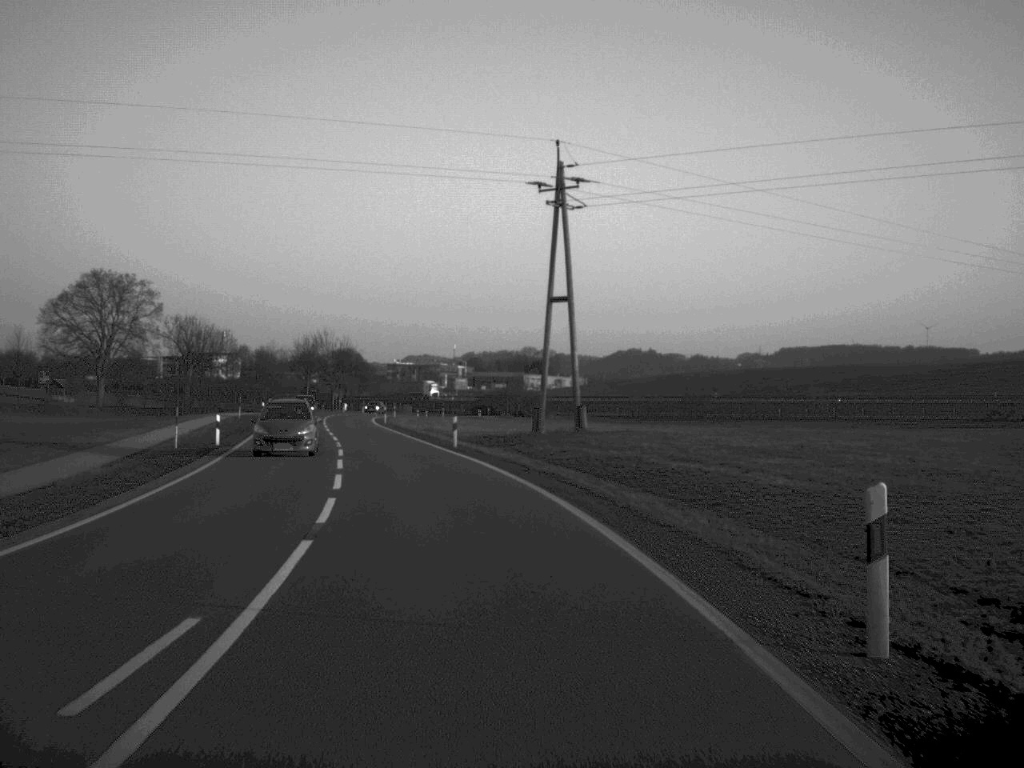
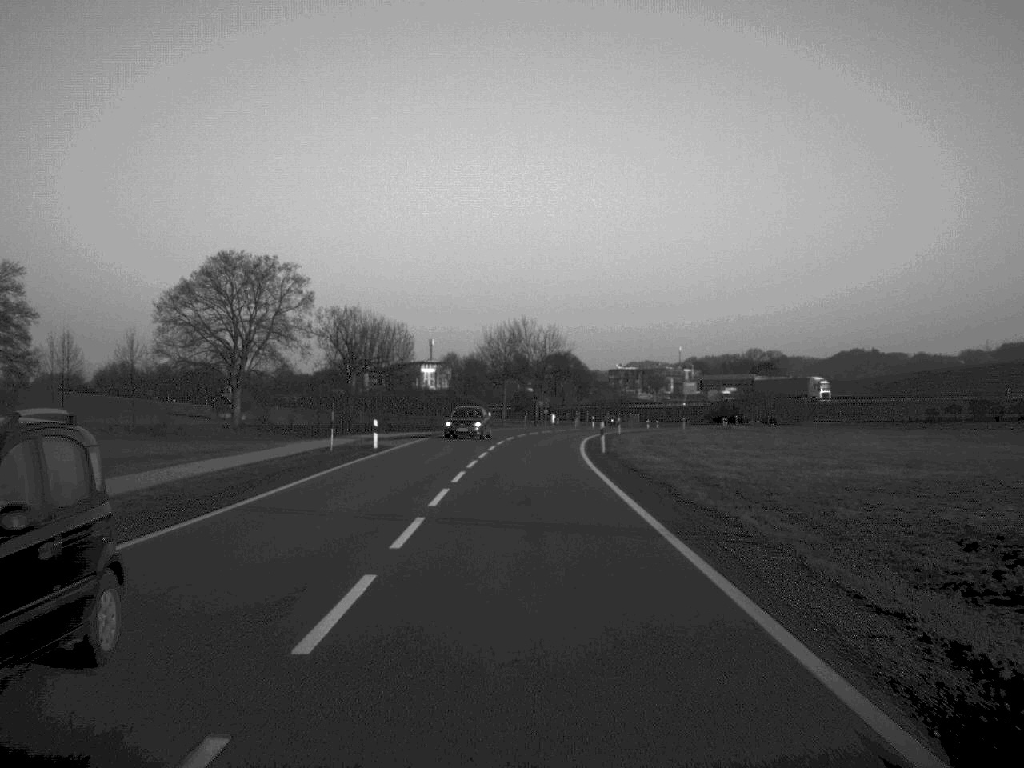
(-3.8, +38.2) m; -10°
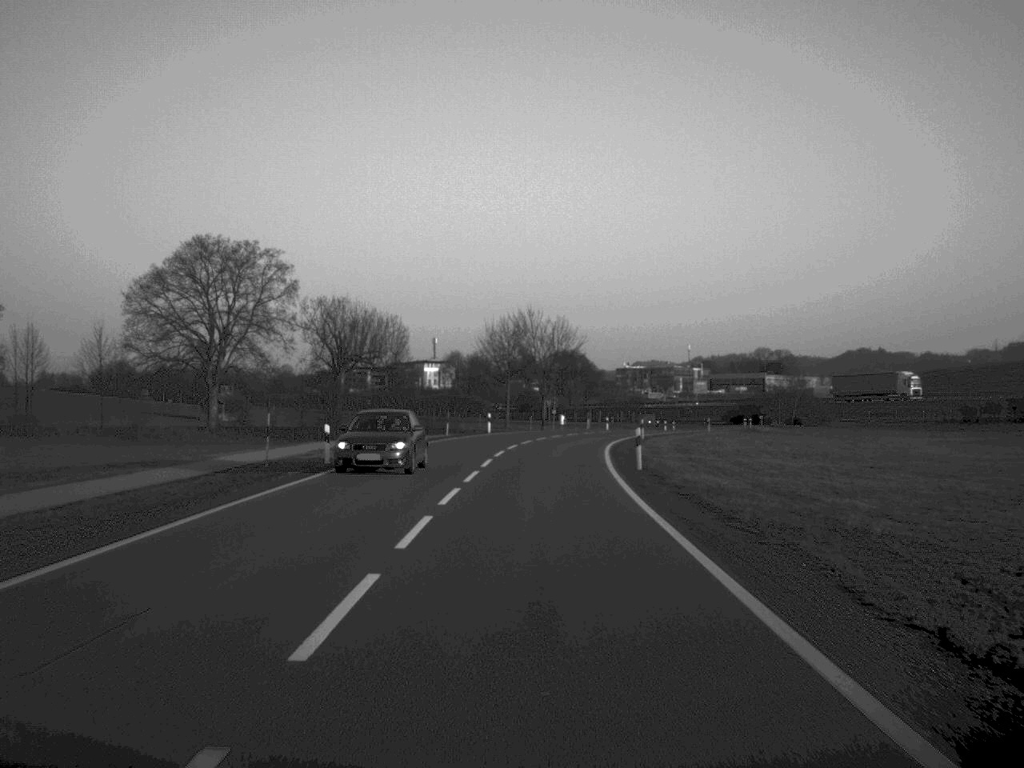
(0.0, +12.1) m; 0°
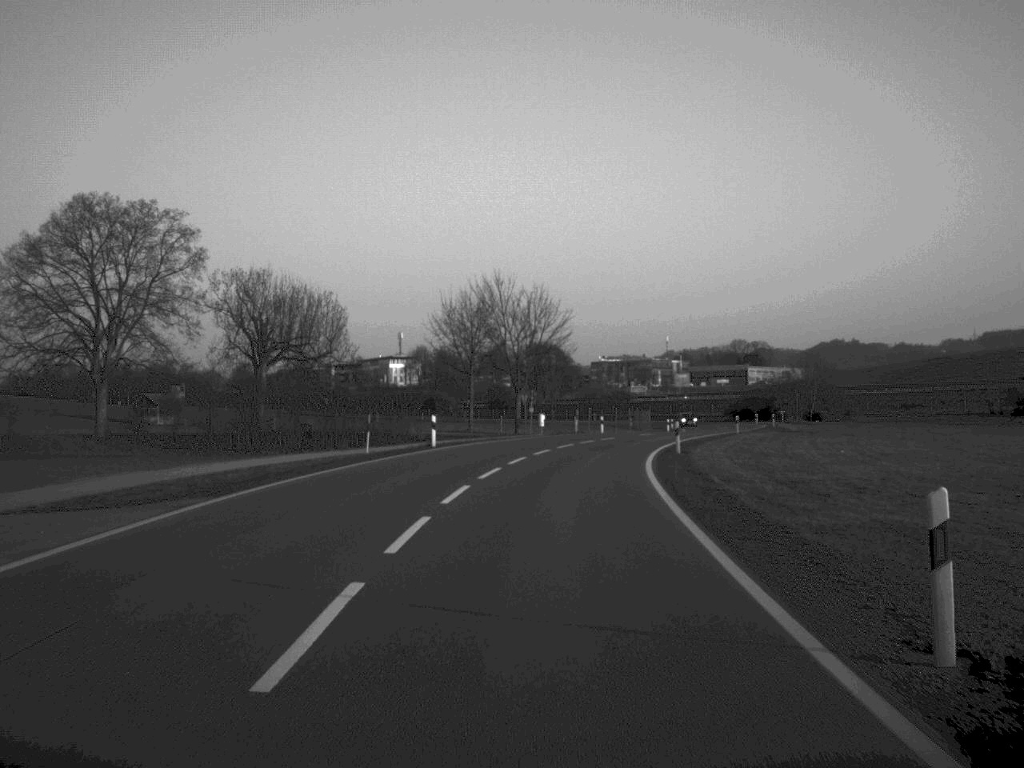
(+0.2, +24.8) m; +1°
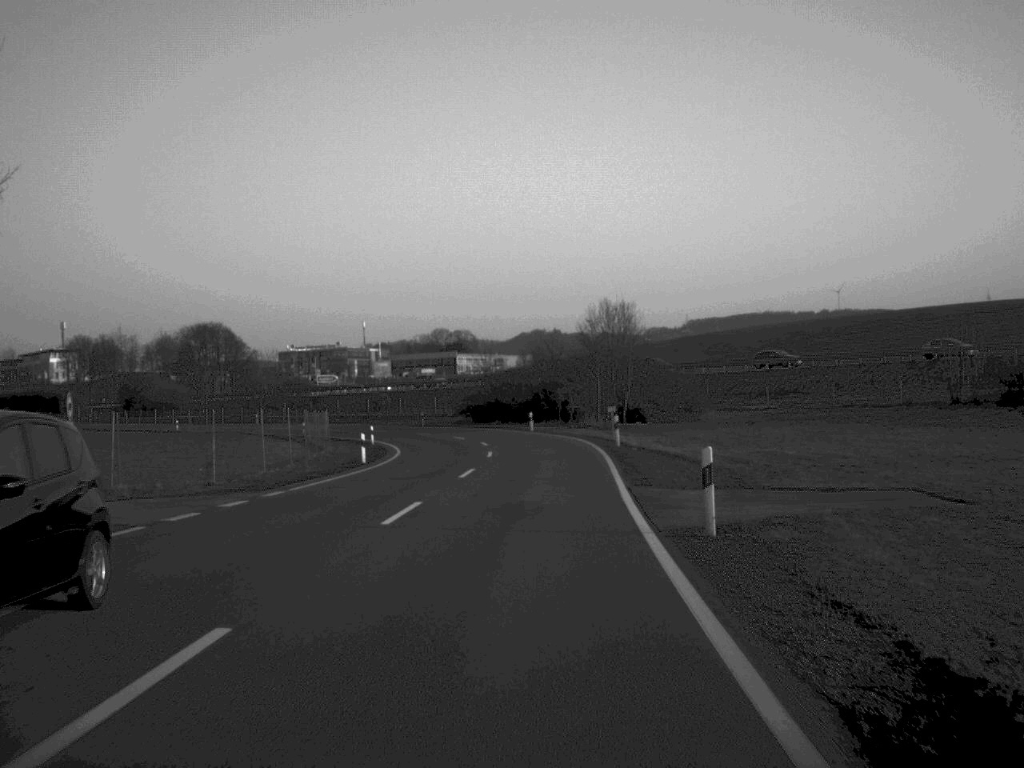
(+6.7, +60.4) m; +14°
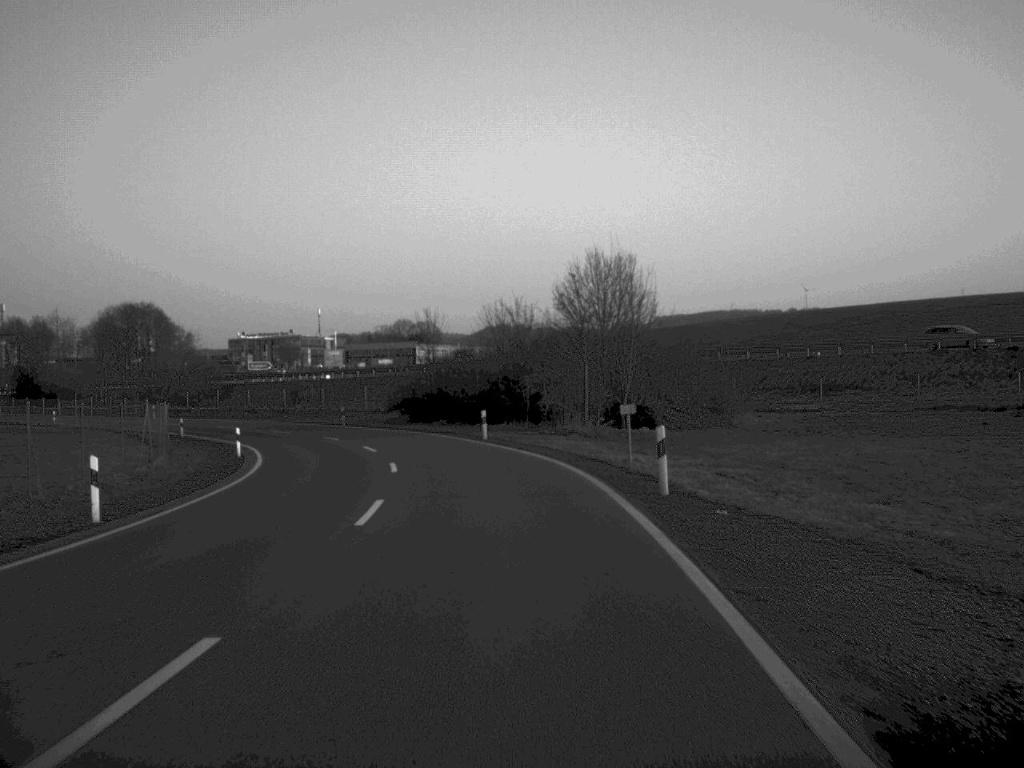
(+0.4, +24.1) m; +1°
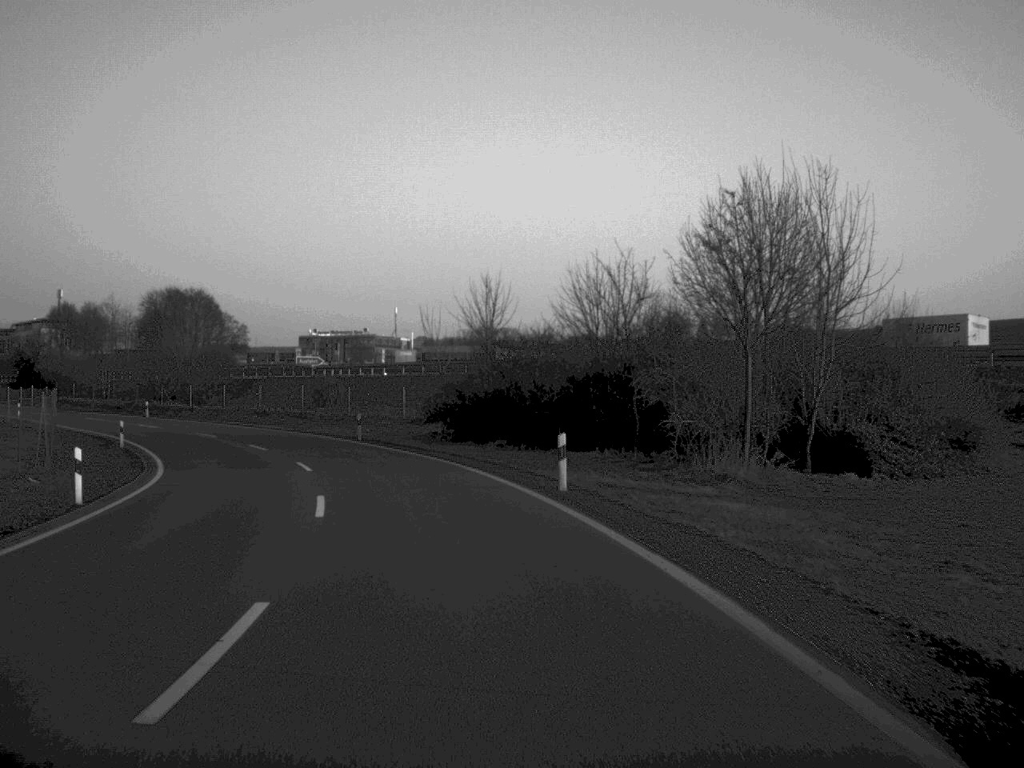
(-0.6, +22.1) m; -4°
